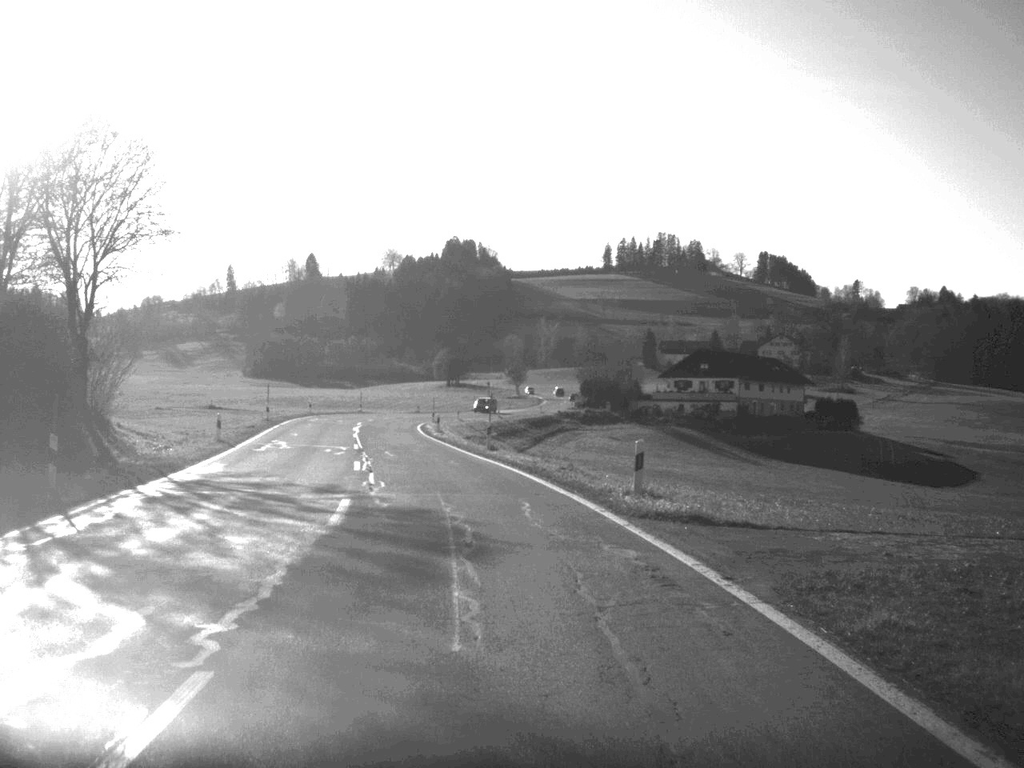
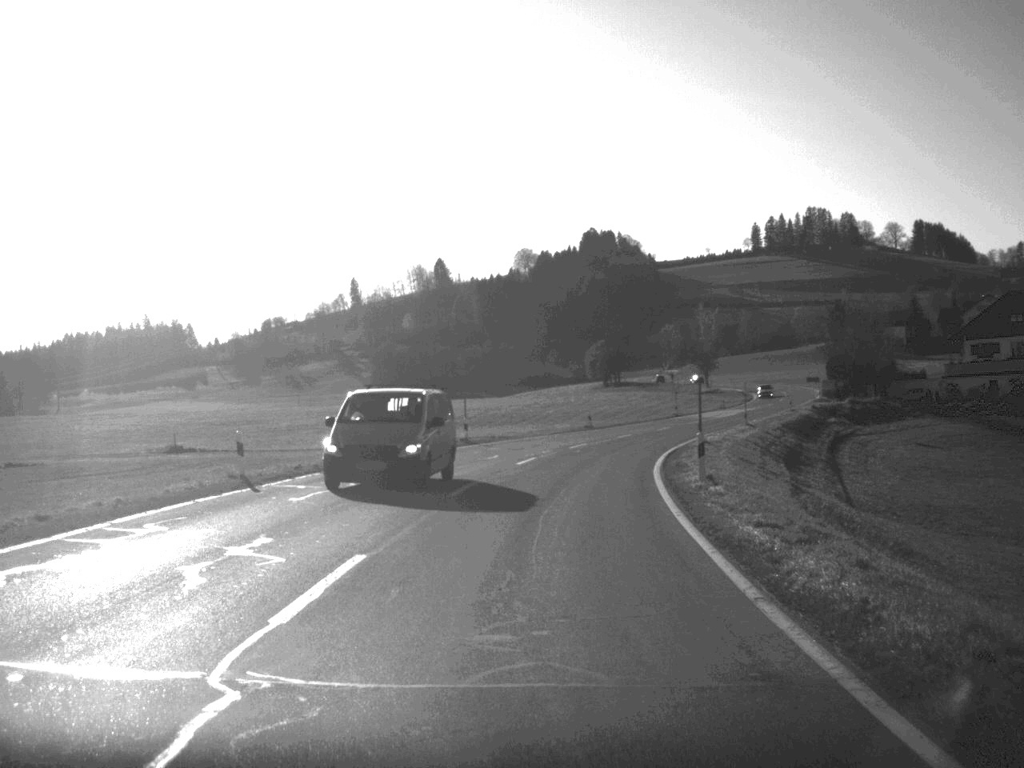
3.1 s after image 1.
(-6.9, +66.5) m; -6°
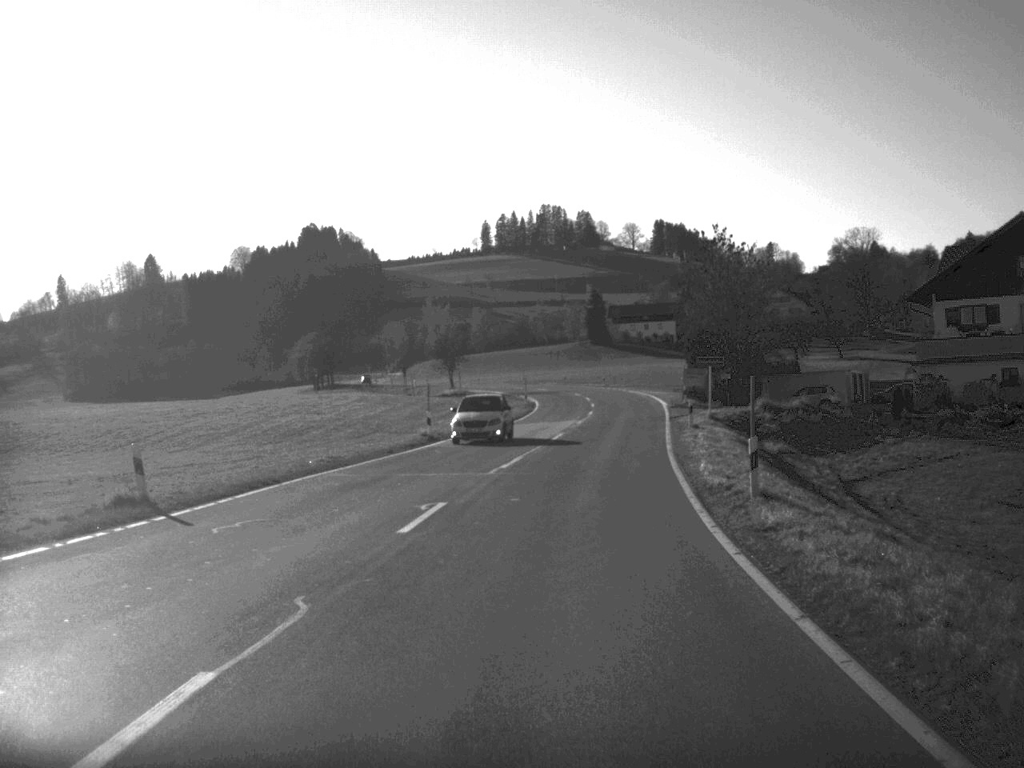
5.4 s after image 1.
(+5.2, +53.8) m; +13°
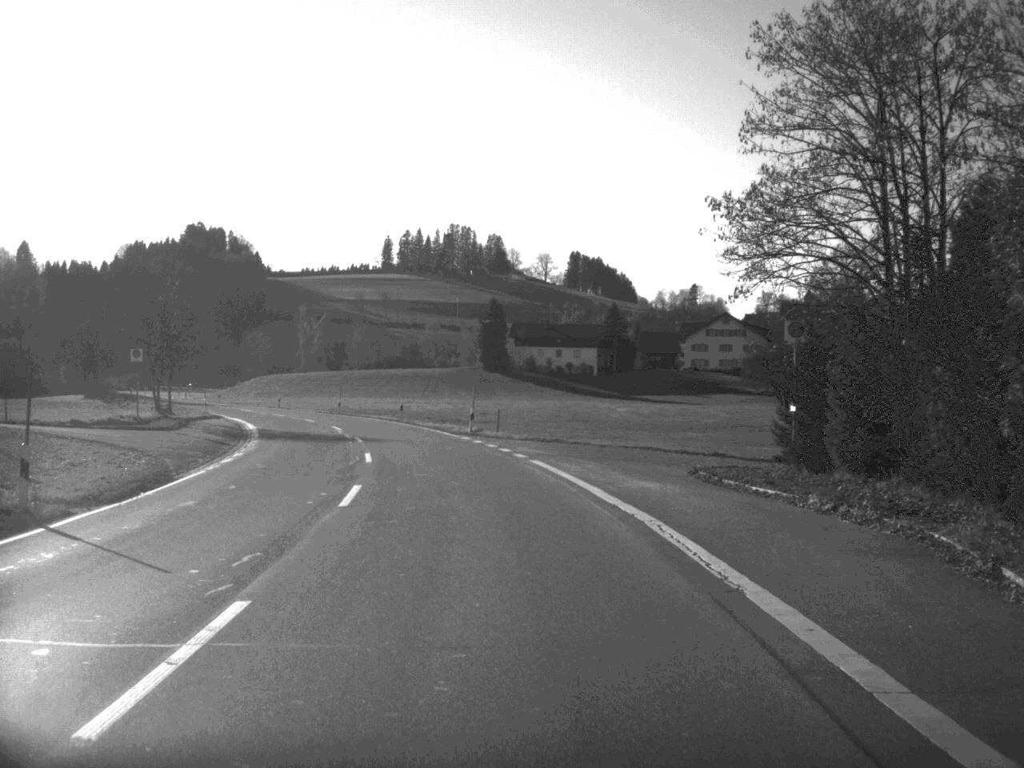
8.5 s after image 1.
(+5.2, +69.5) m; +4°
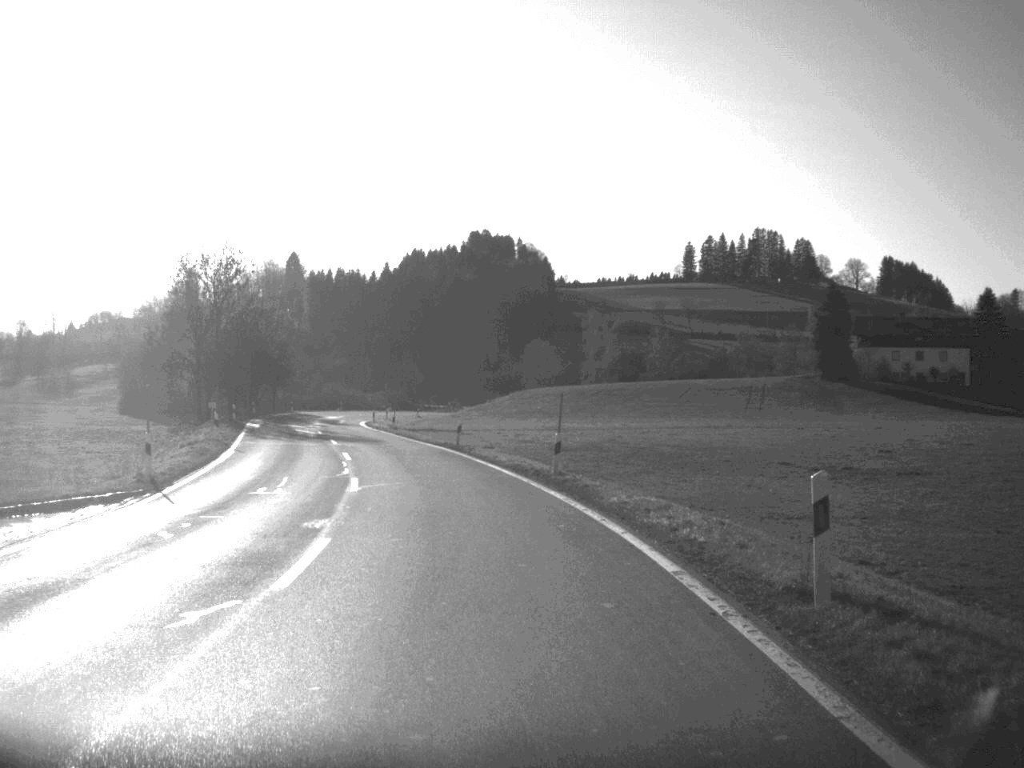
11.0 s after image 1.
(-6.2, +55.3) m; -14°
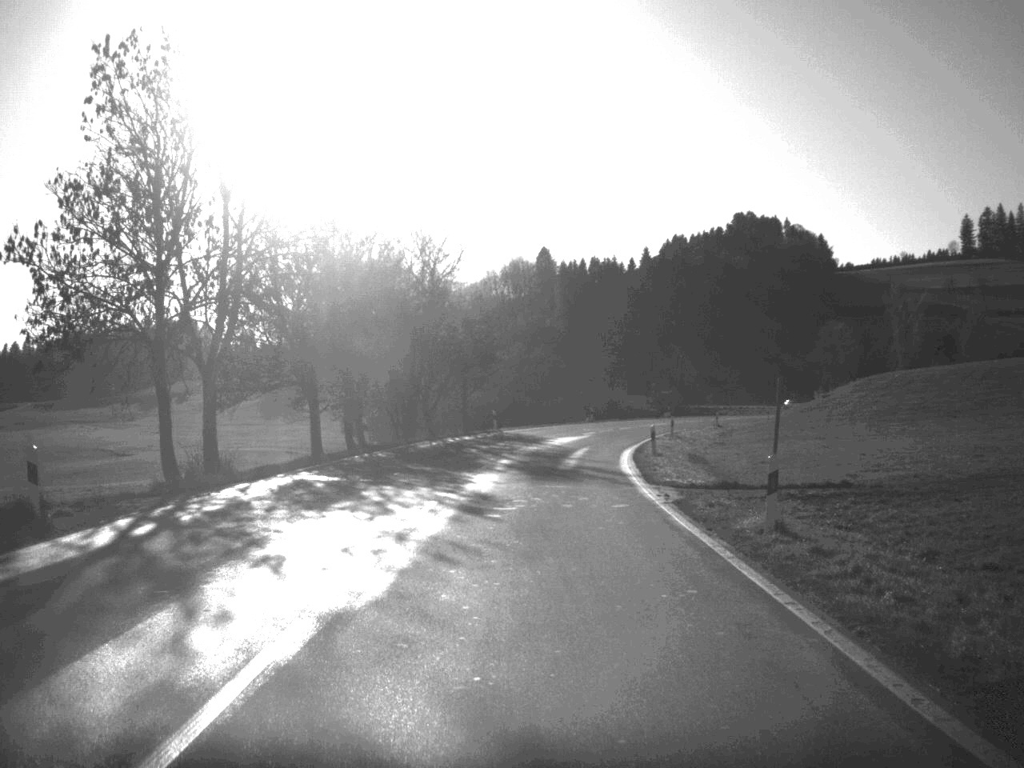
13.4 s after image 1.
(-6.8, +55.0) m; -12°
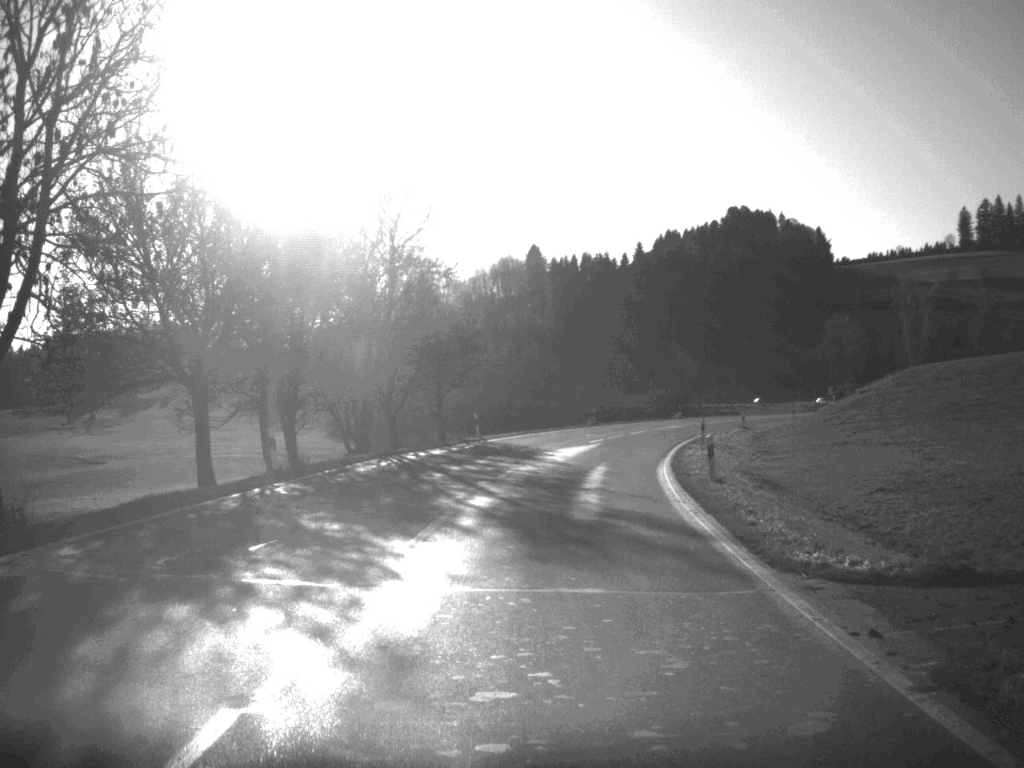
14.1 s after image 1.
(0.0, +13.7) m; 0°
